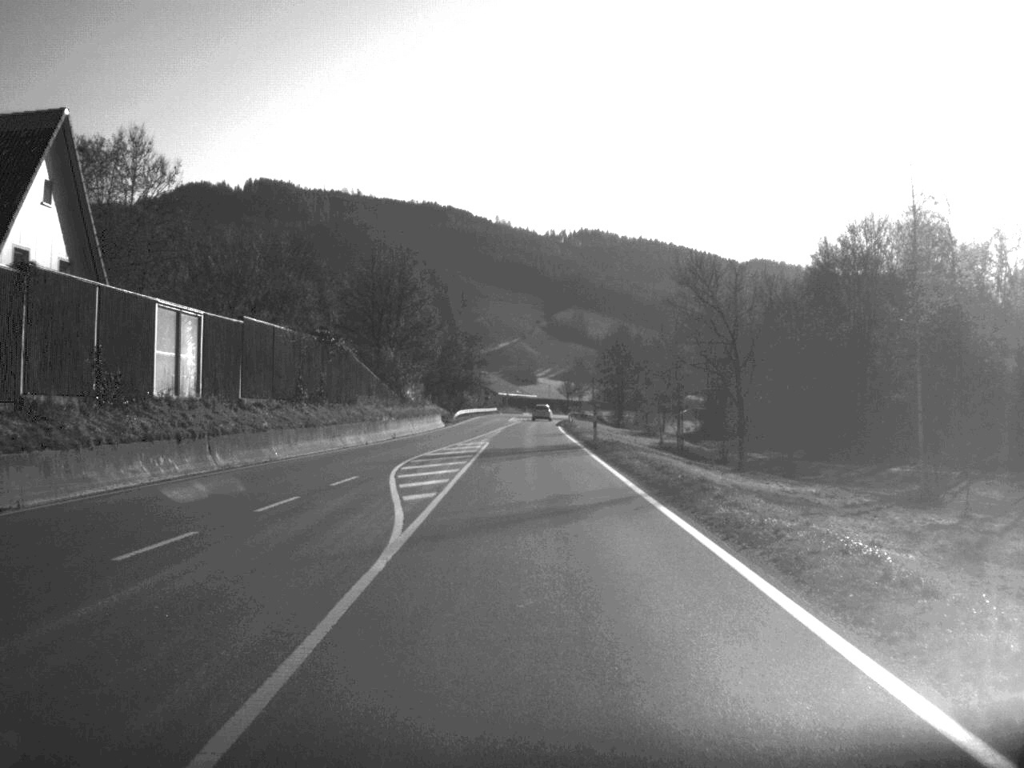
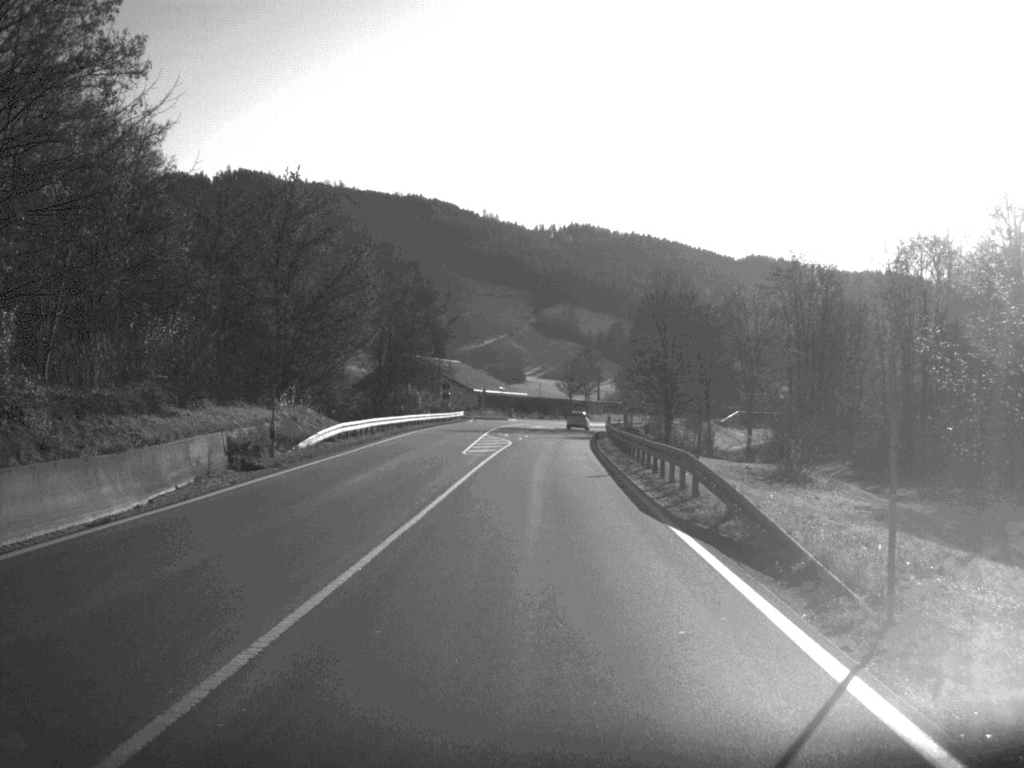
(+0.1, +68.0) m; +1°
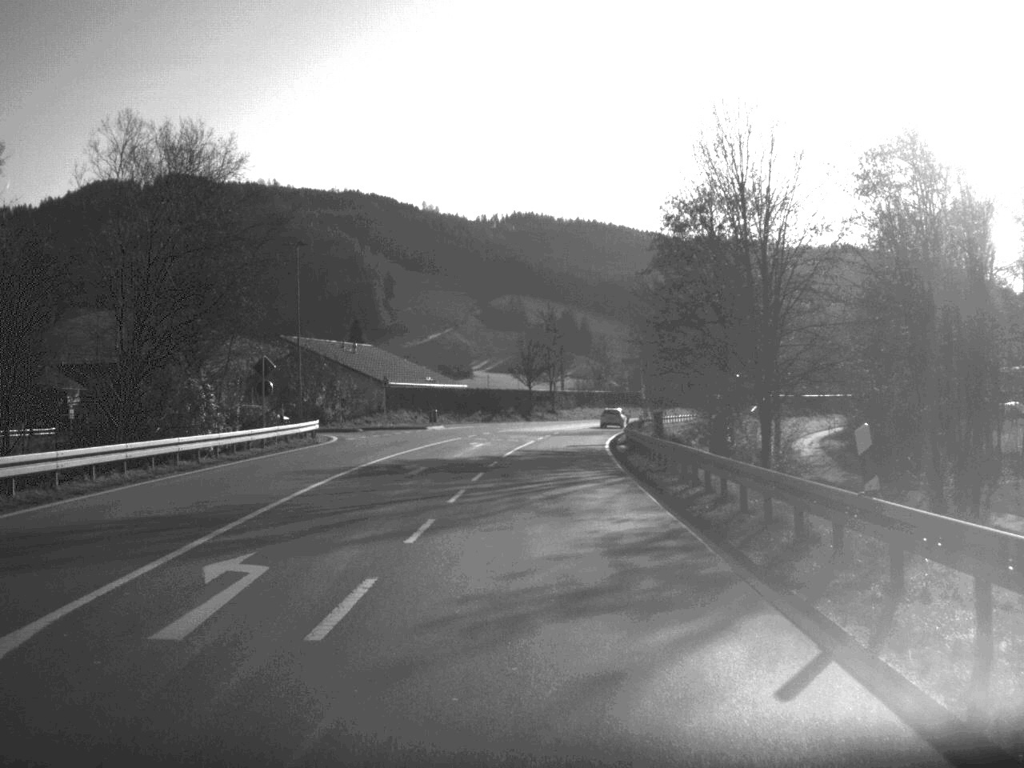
(+1.0, +55.4) m; +2°
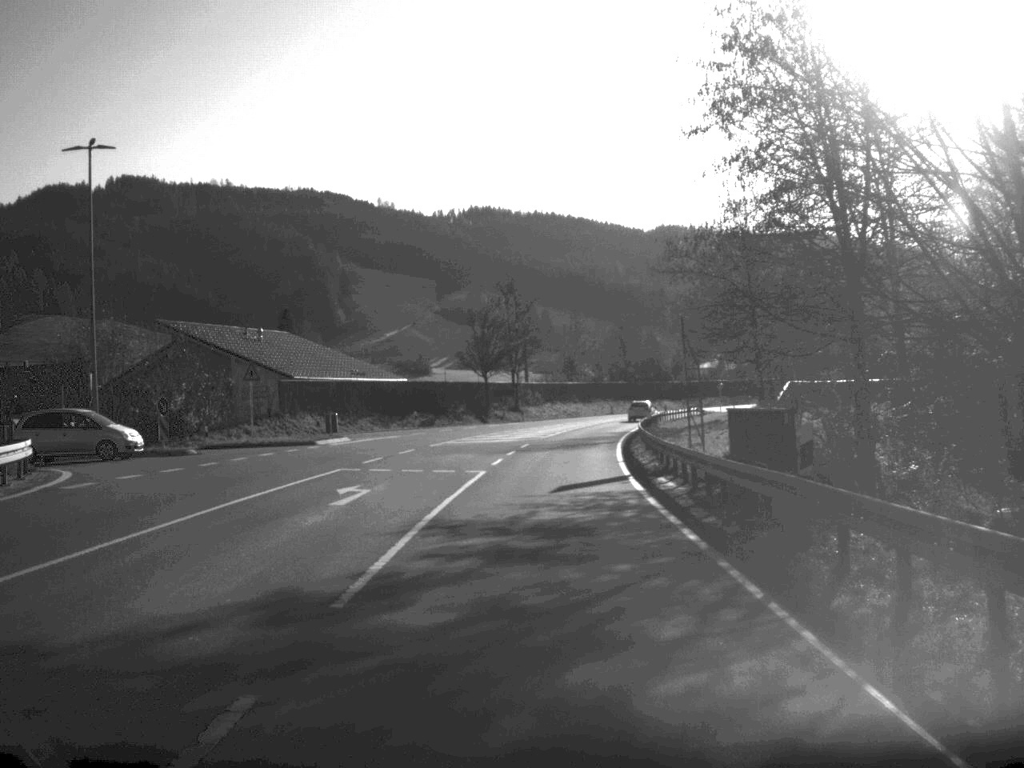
(+0.4, +28.3) m; +2°
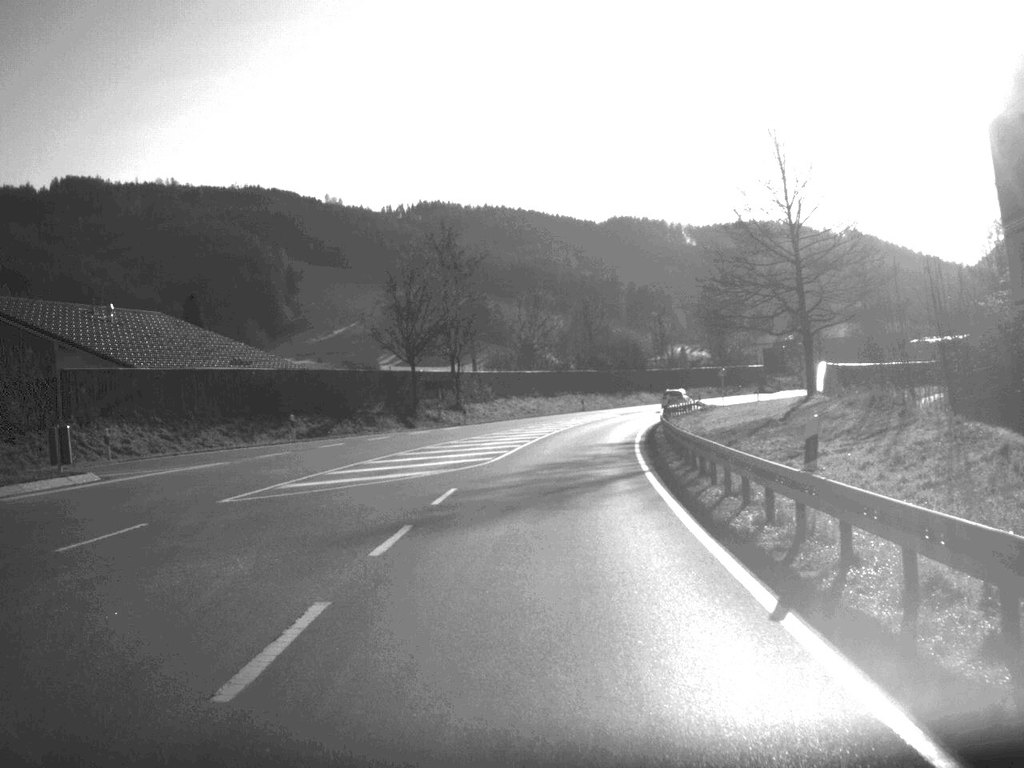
(+0.4, +26.4) m; +2°
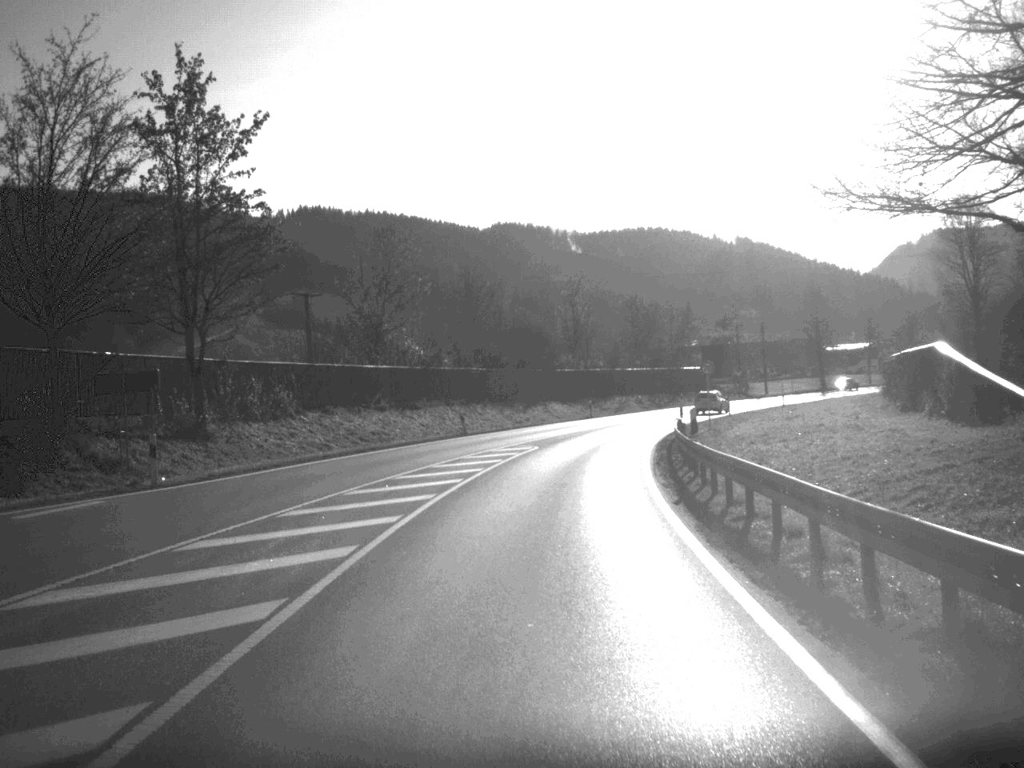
(+1.7, +39.3) m; +5°
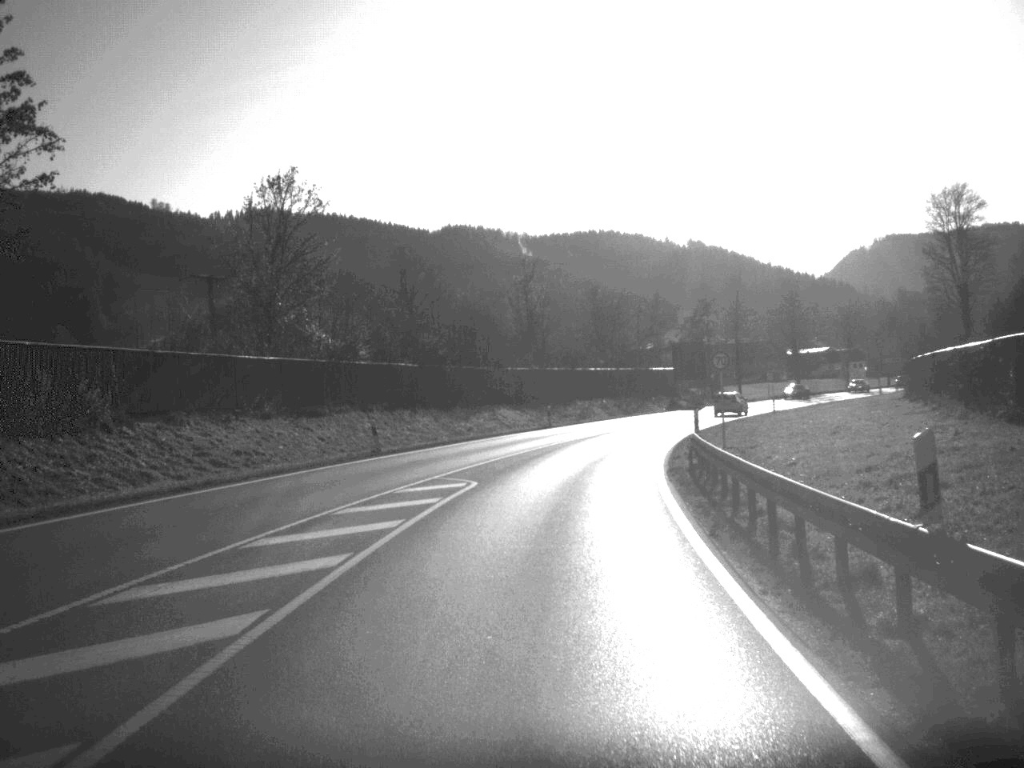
(+0.3, +15.4) m; +2°
